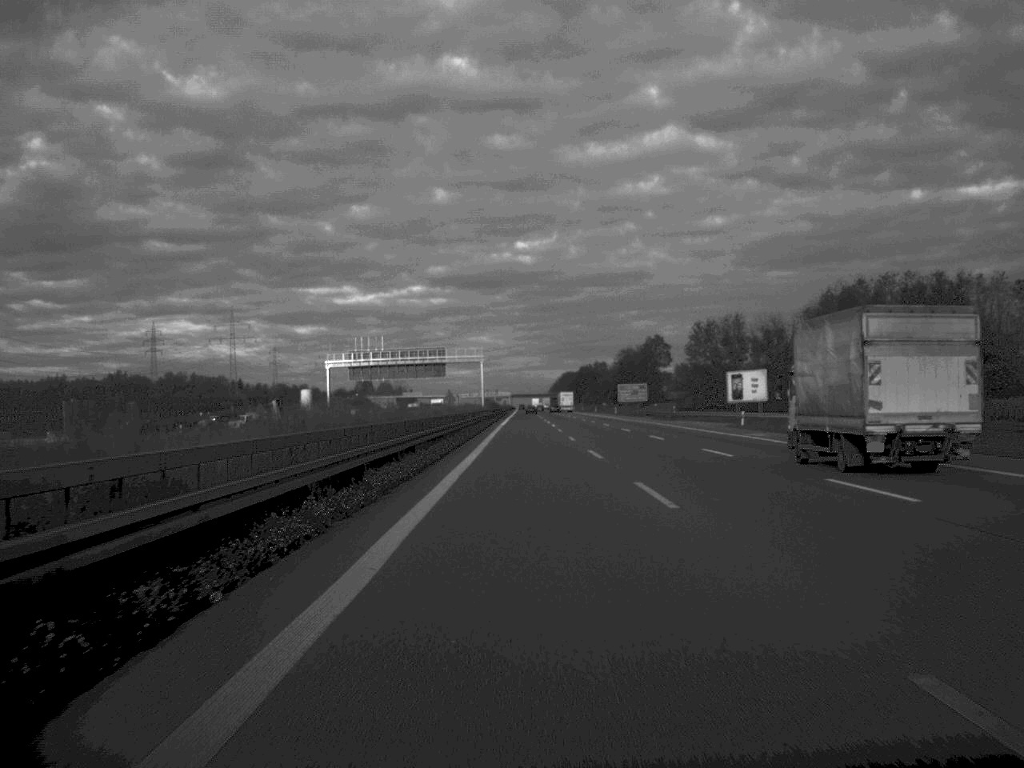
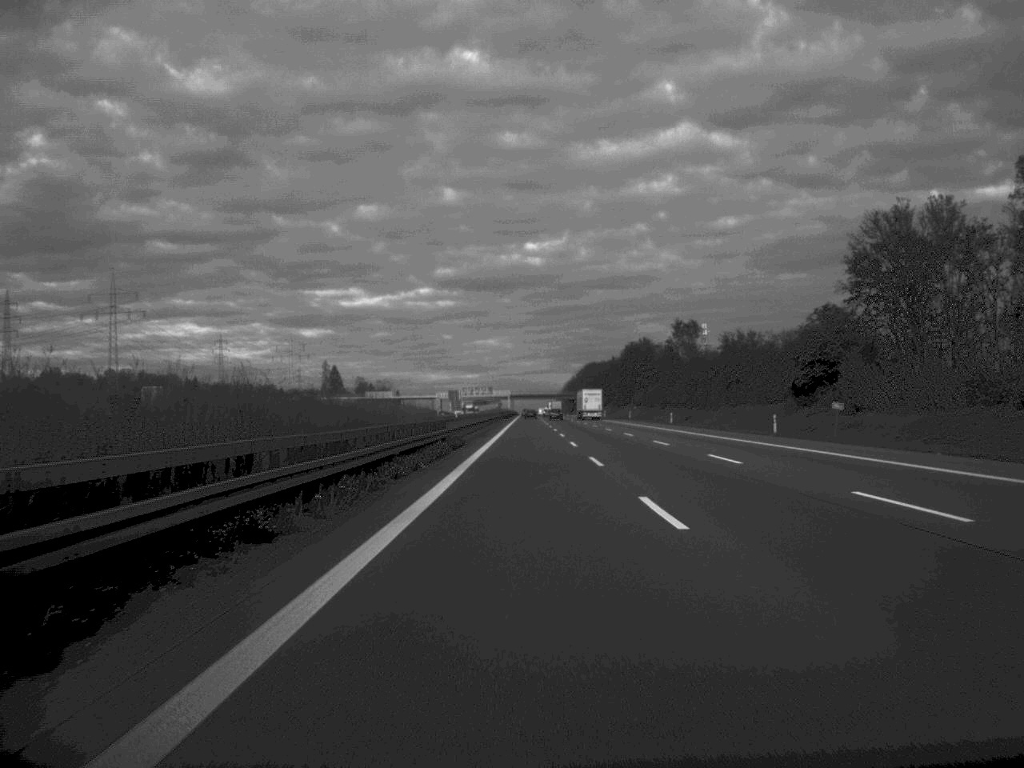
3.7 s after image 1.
(-0.4, +166.2) m; 0°
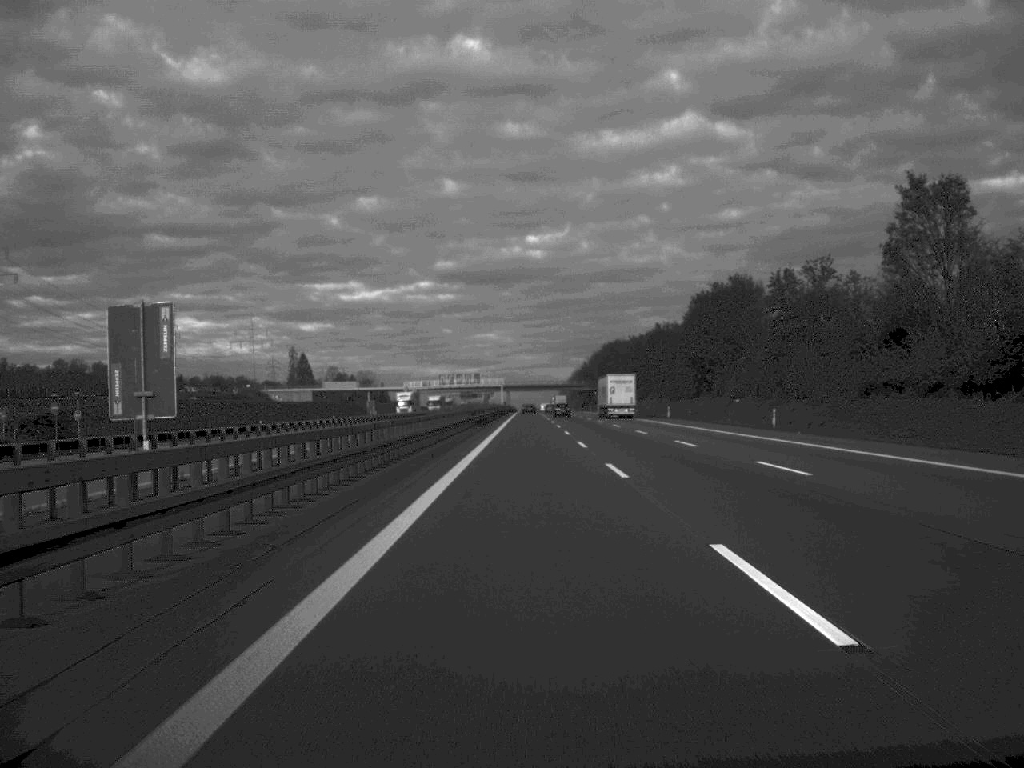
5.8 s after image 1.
(-0.1, +98.3) m; 0°
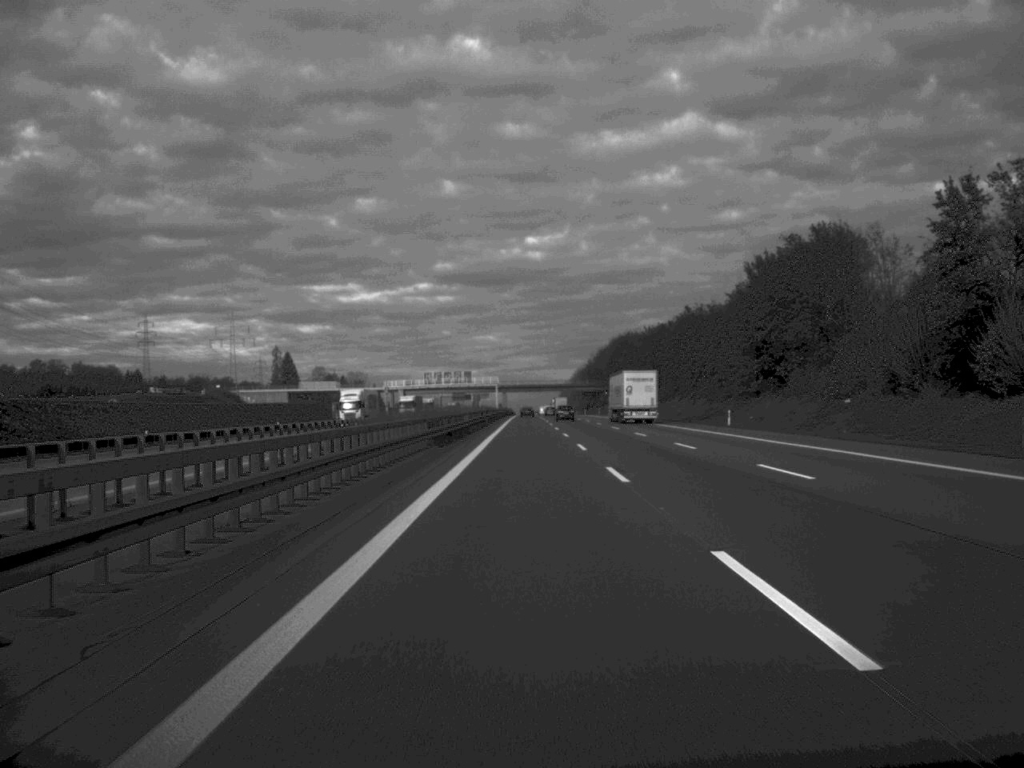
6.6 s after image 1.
(0.0, +36.3) m; 0°
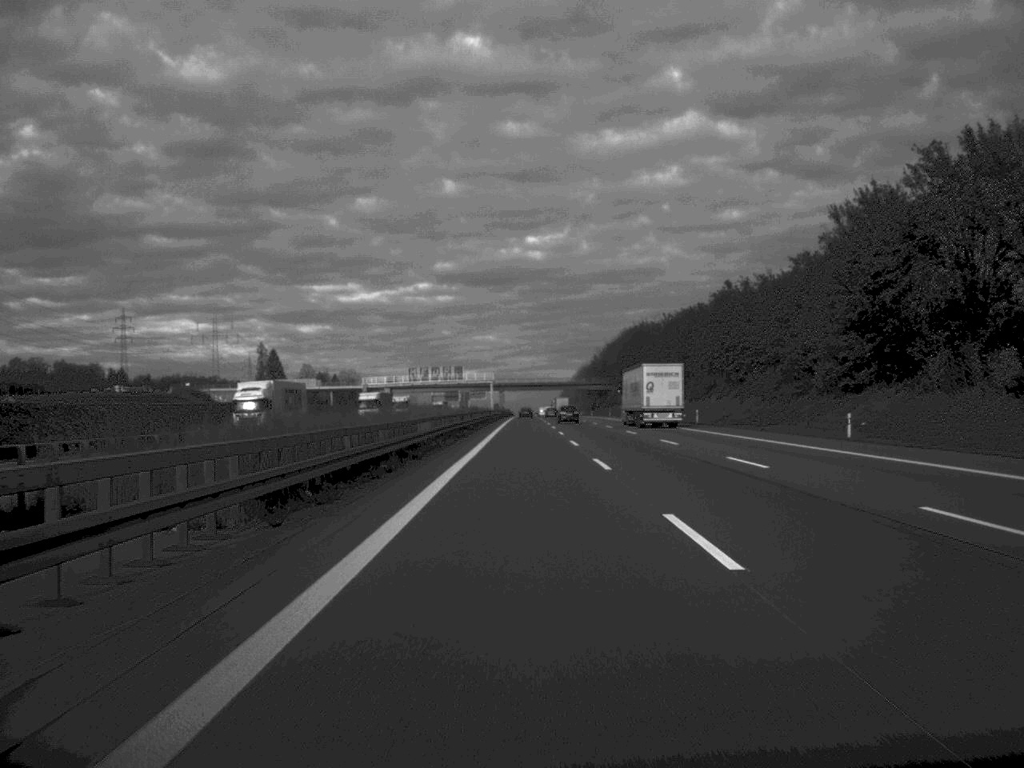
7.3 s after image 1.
(0.0, +31.7) m; 0°
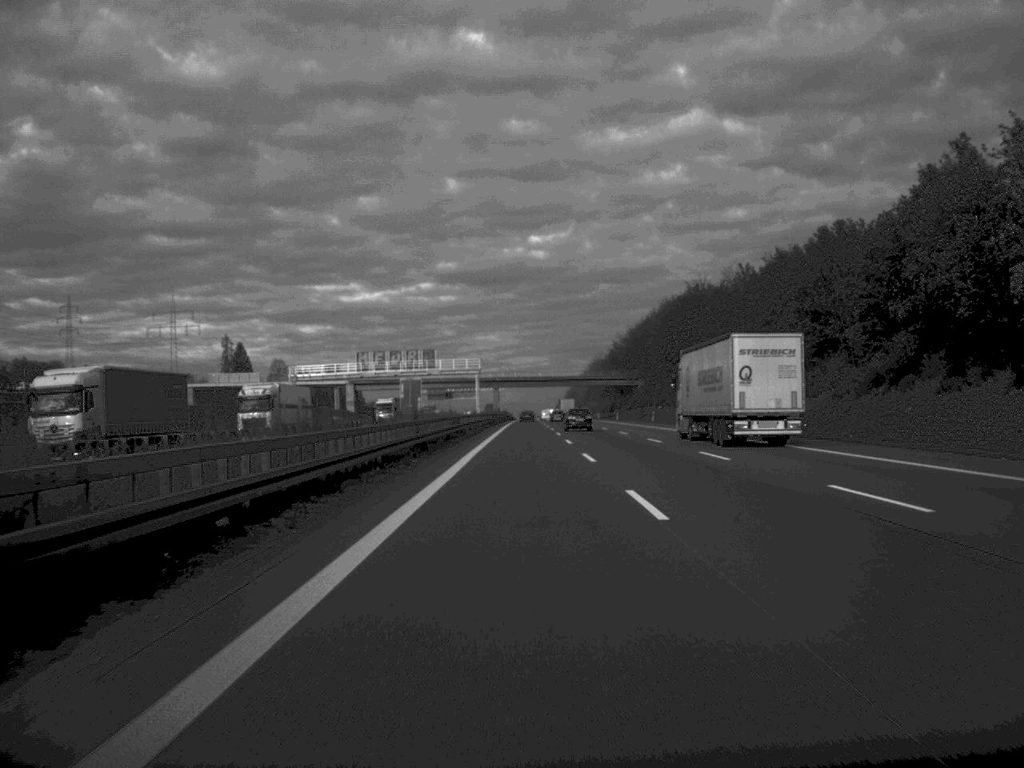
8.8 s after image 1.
(0.0, +66.5) m; 0°
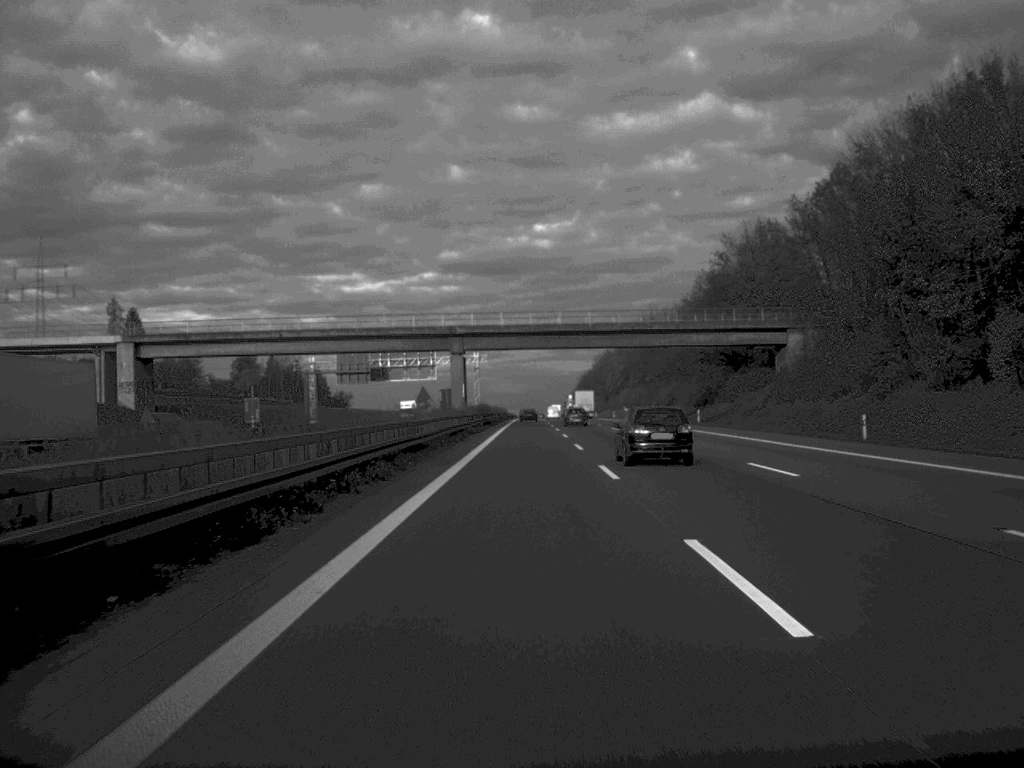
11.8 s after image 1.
(0.0, +134.7) m; 0°
